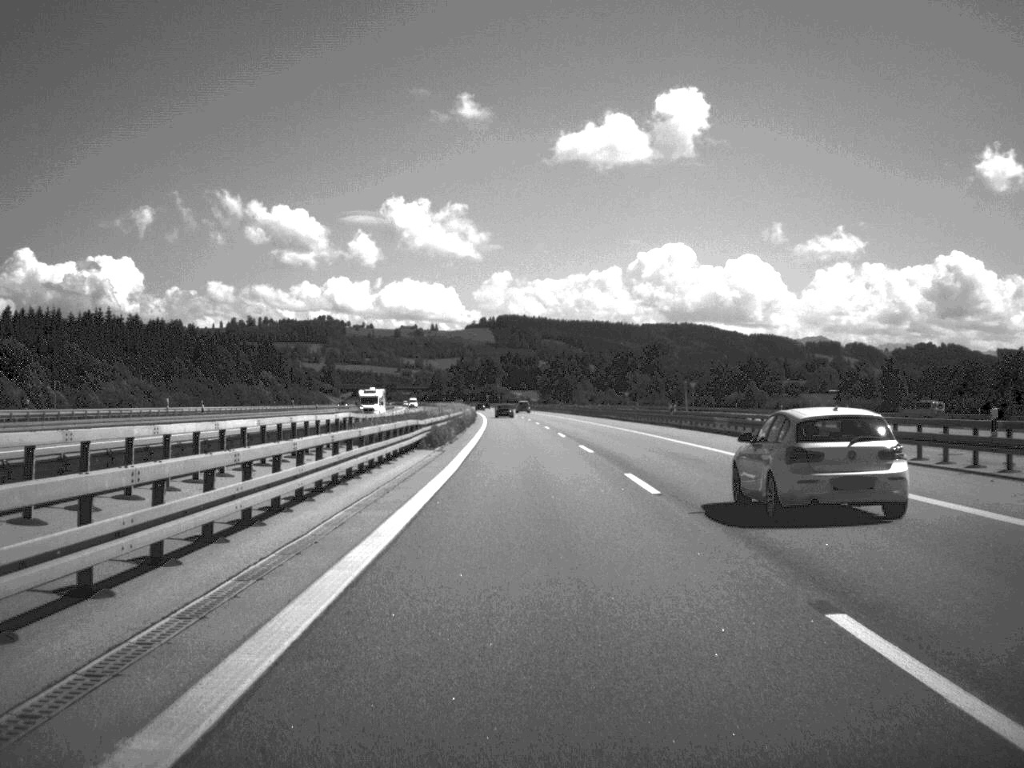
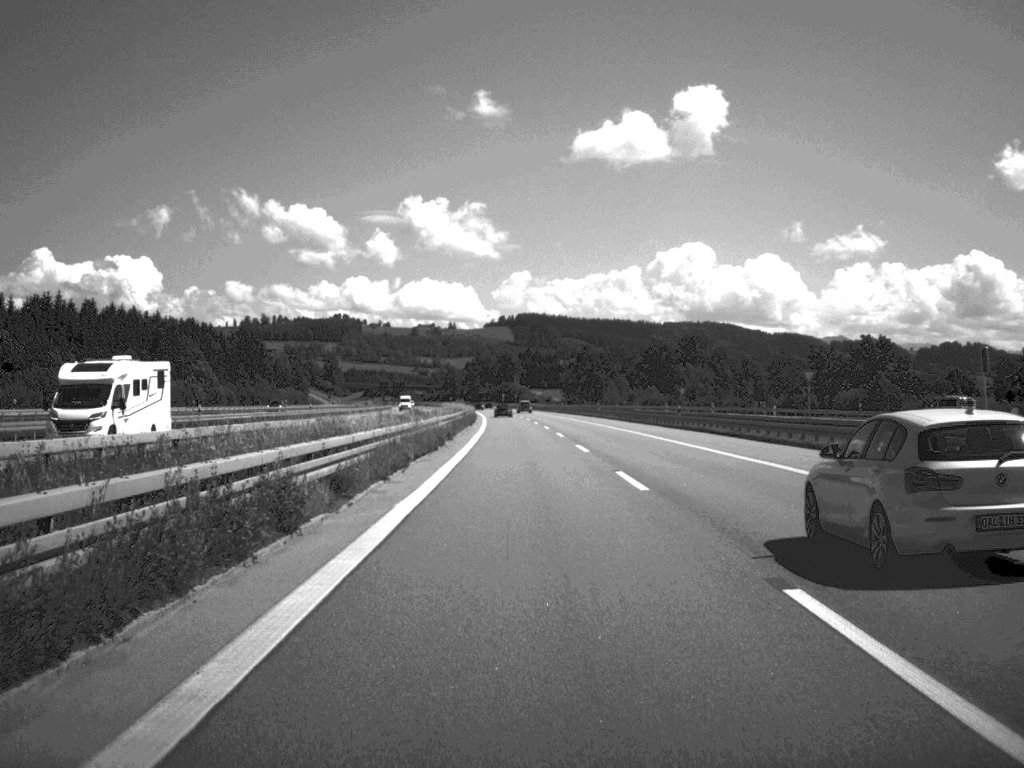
(-0.4, +52.2) m; -1°
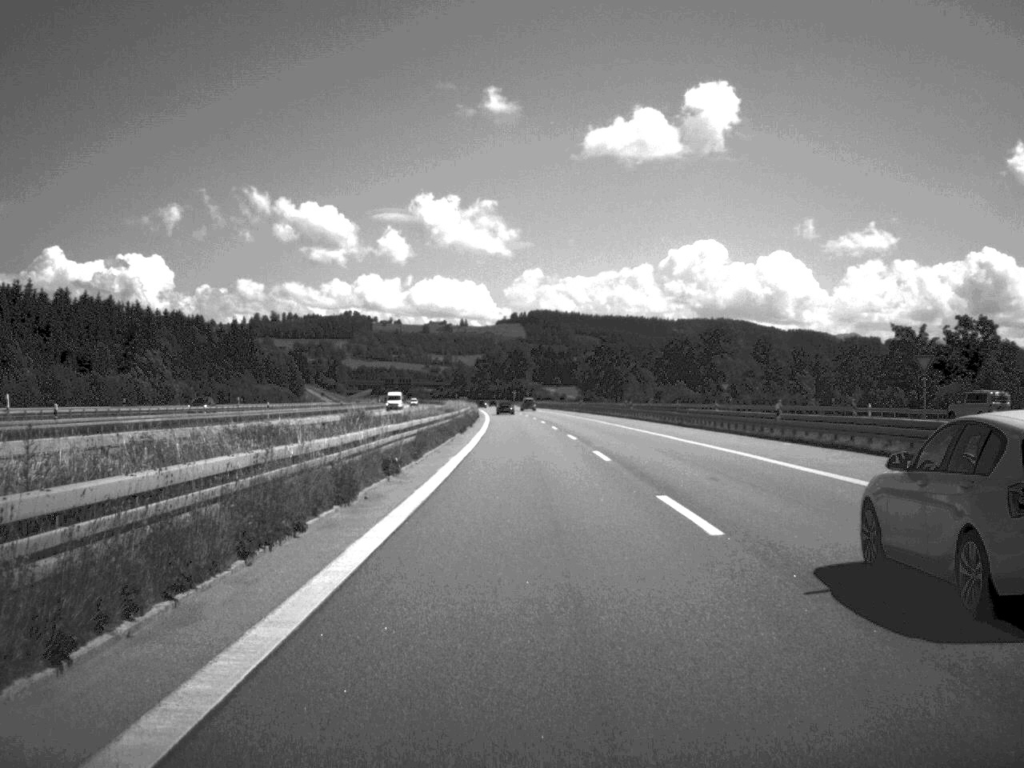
(-0.1, +25.5) m; -1°
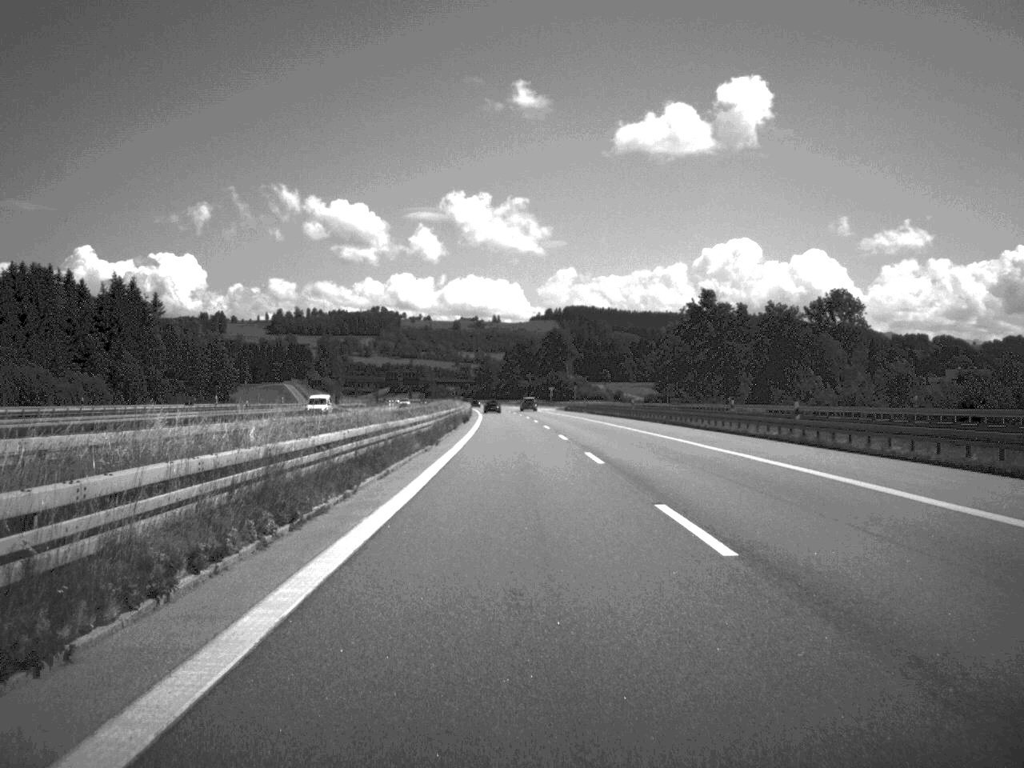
(-1.6, +108.4) m; -2°
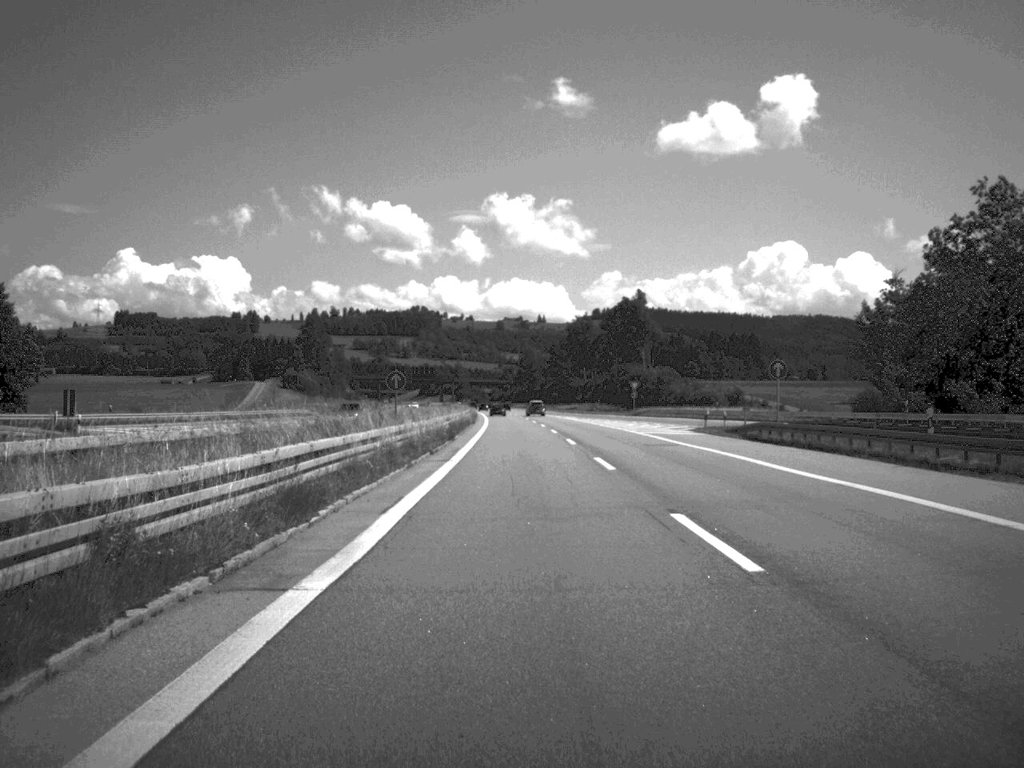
(-2.2, +107.5) m; -2°
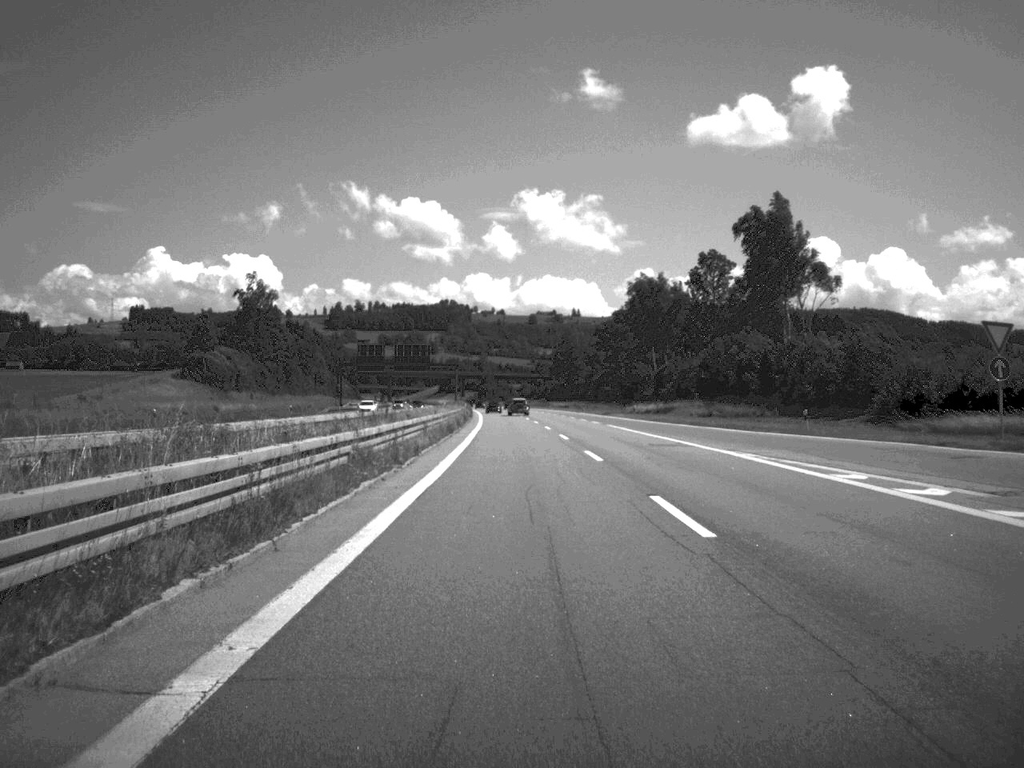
(-1.6, +103.9) m; -2°
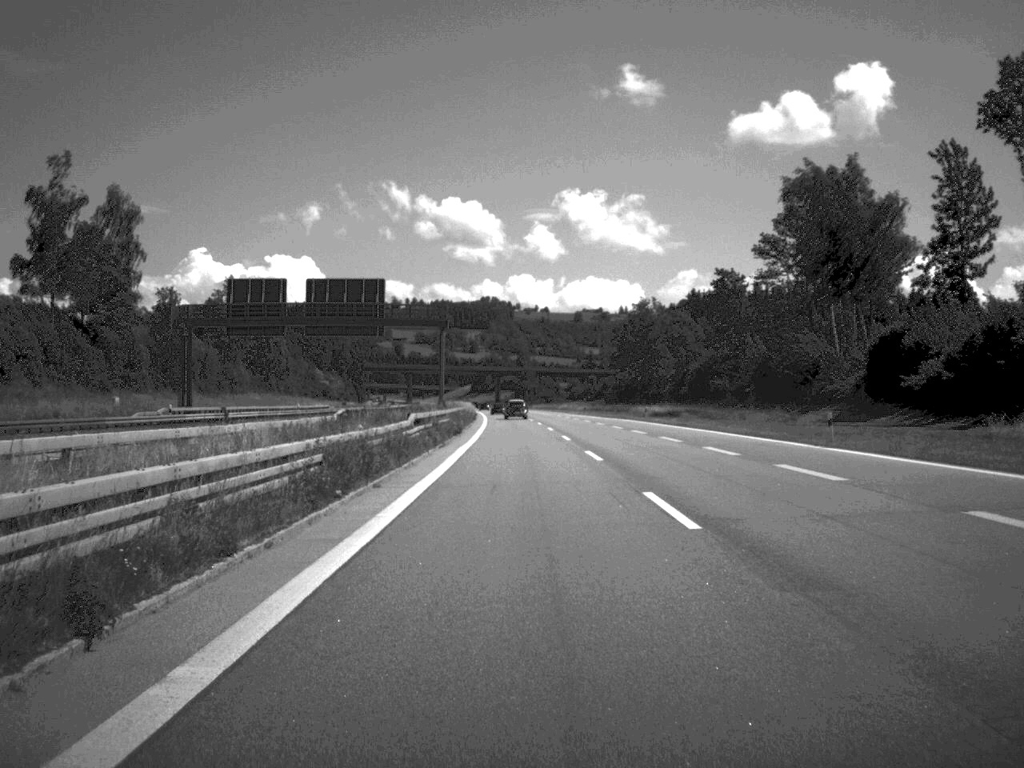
(-2.0, +105.9) m; -2°
